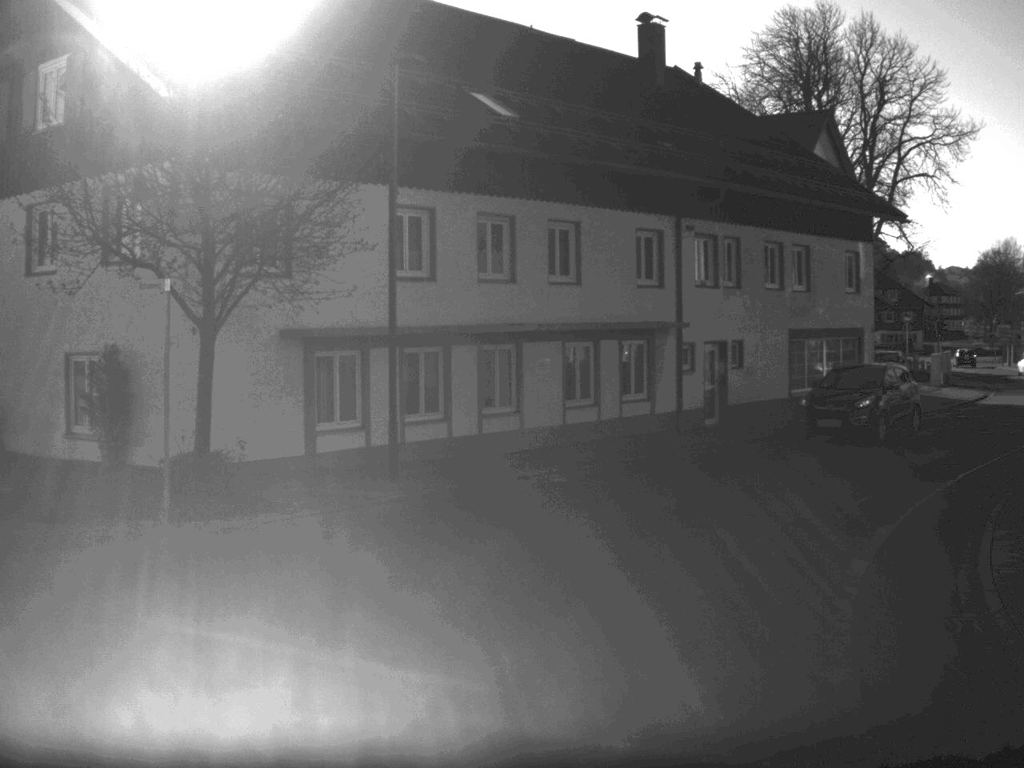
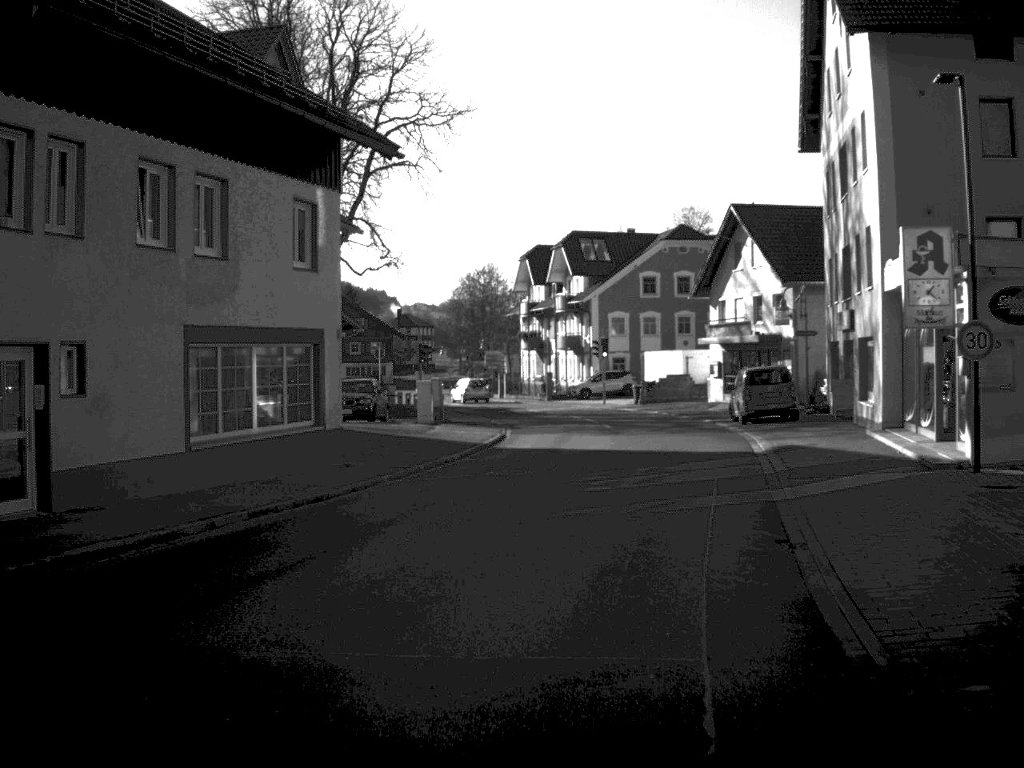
(+3.4, +15.0) m; +24°
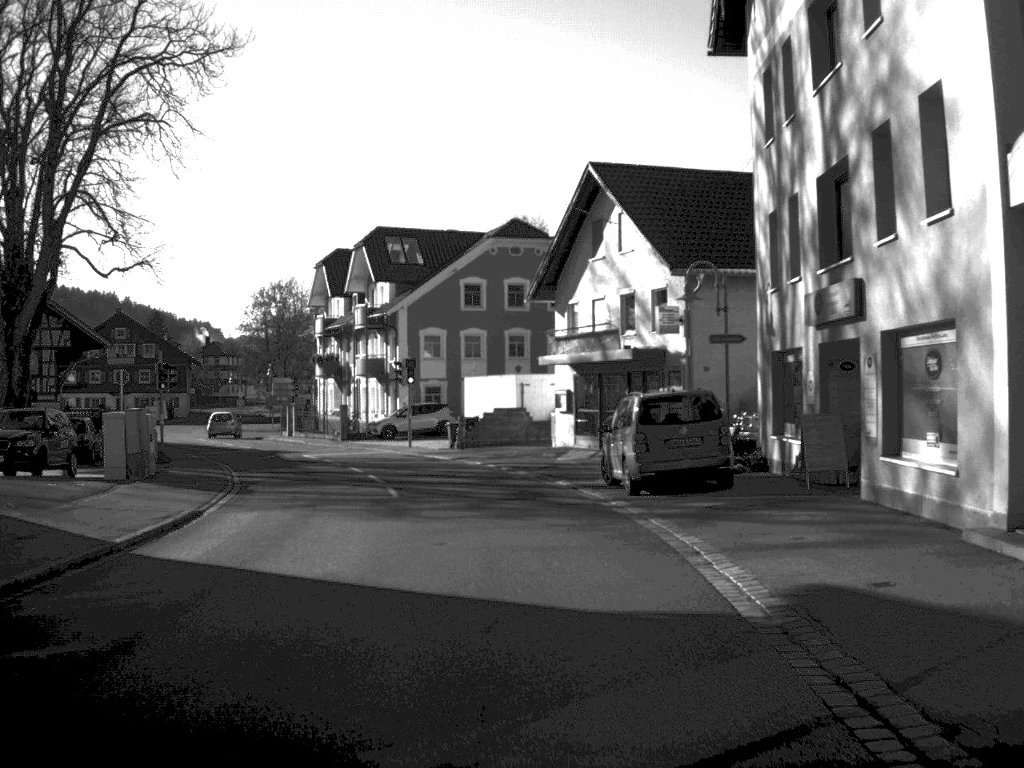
(+1.5, +16.6) m; +7°
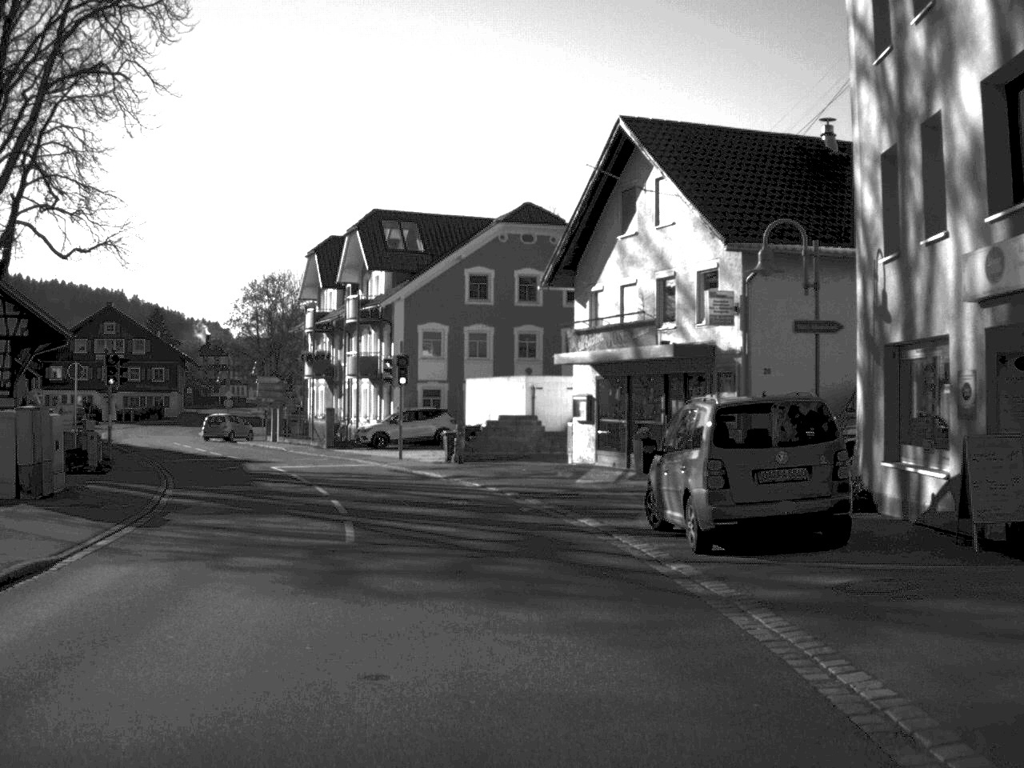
(0.0, +7.0) m; -1°
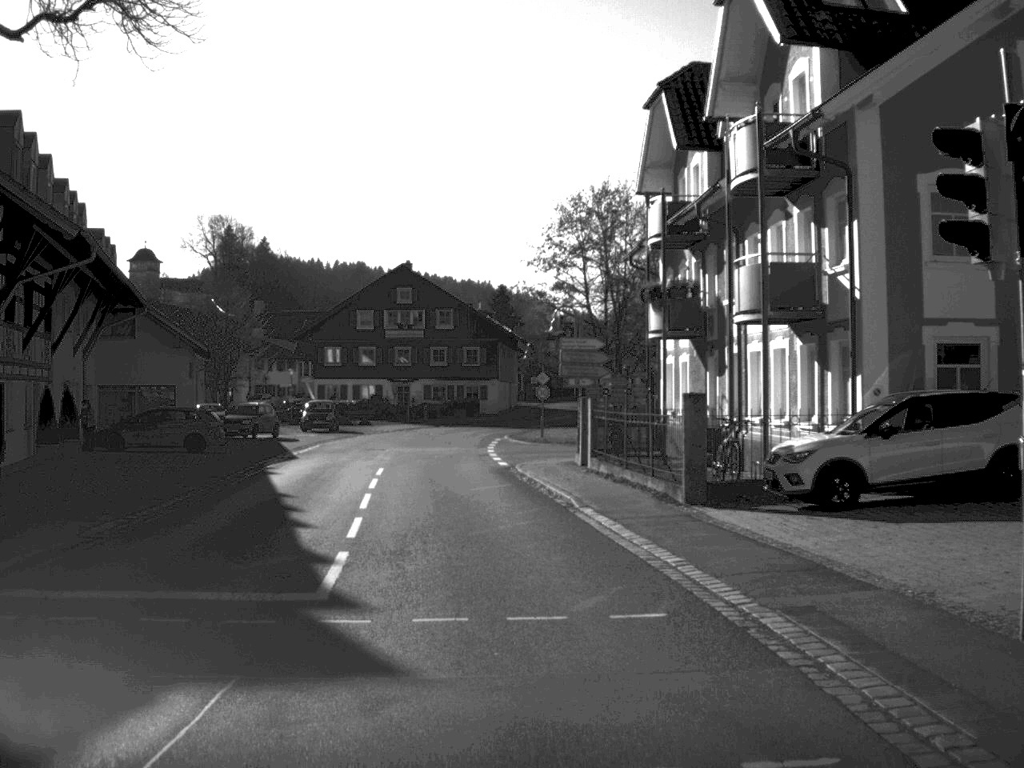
(-4.5, +32.8) m; -17°
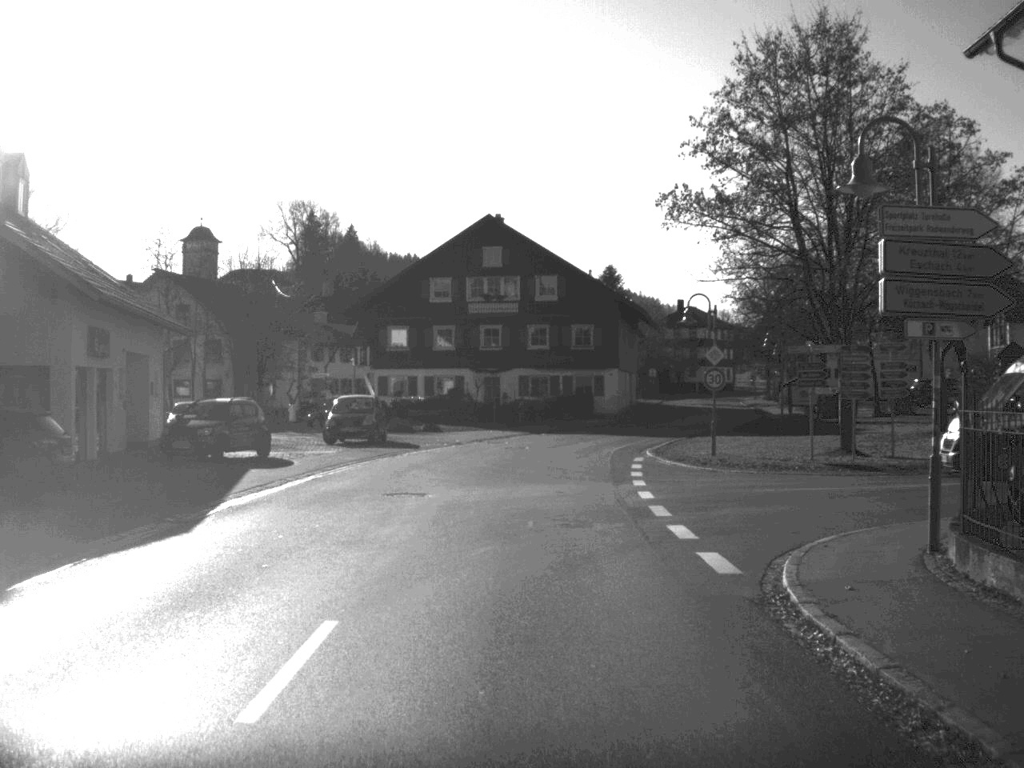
(-1.3, +23.1) m; -4°
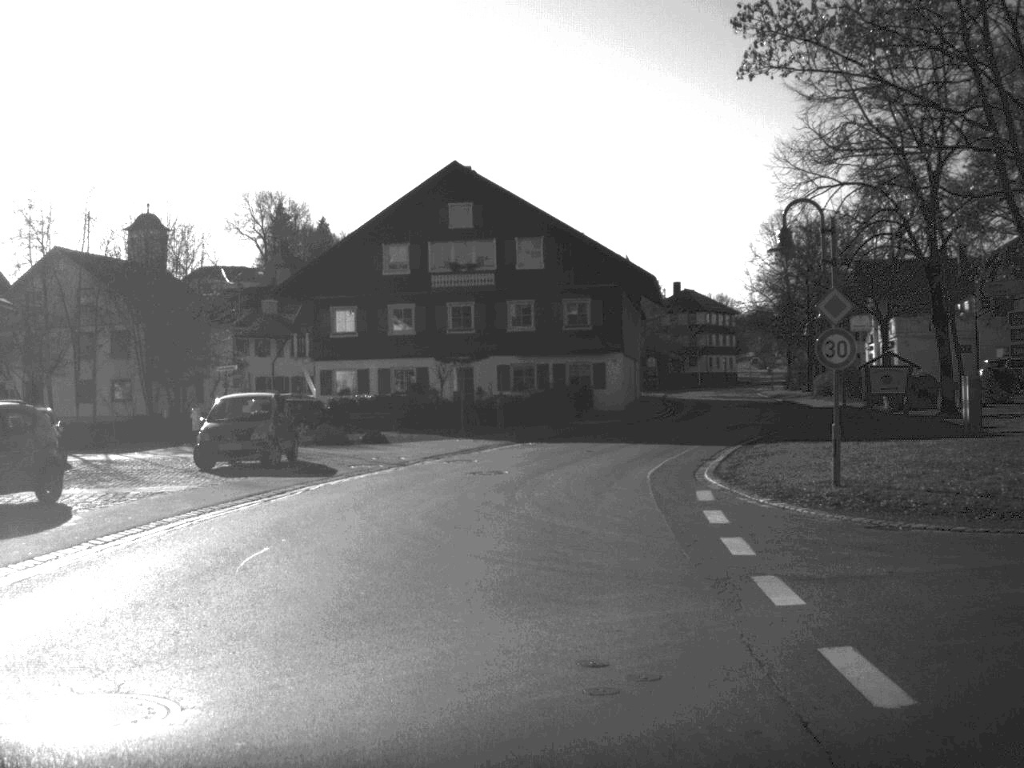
(+0.1, +14.7) m; +1°
